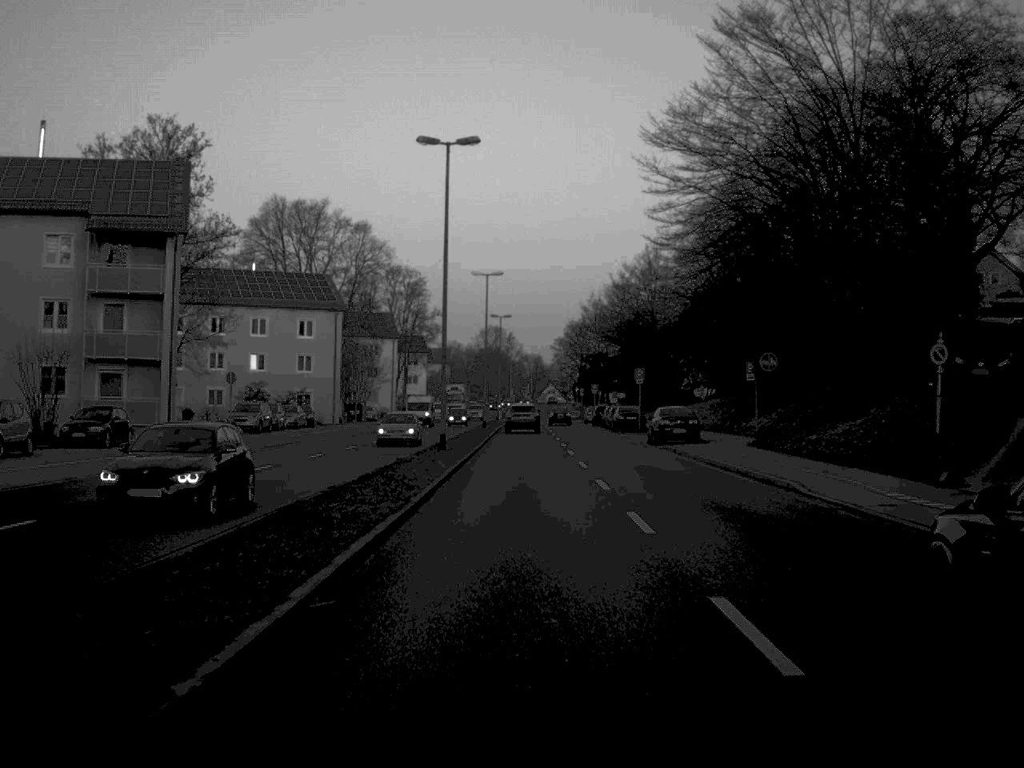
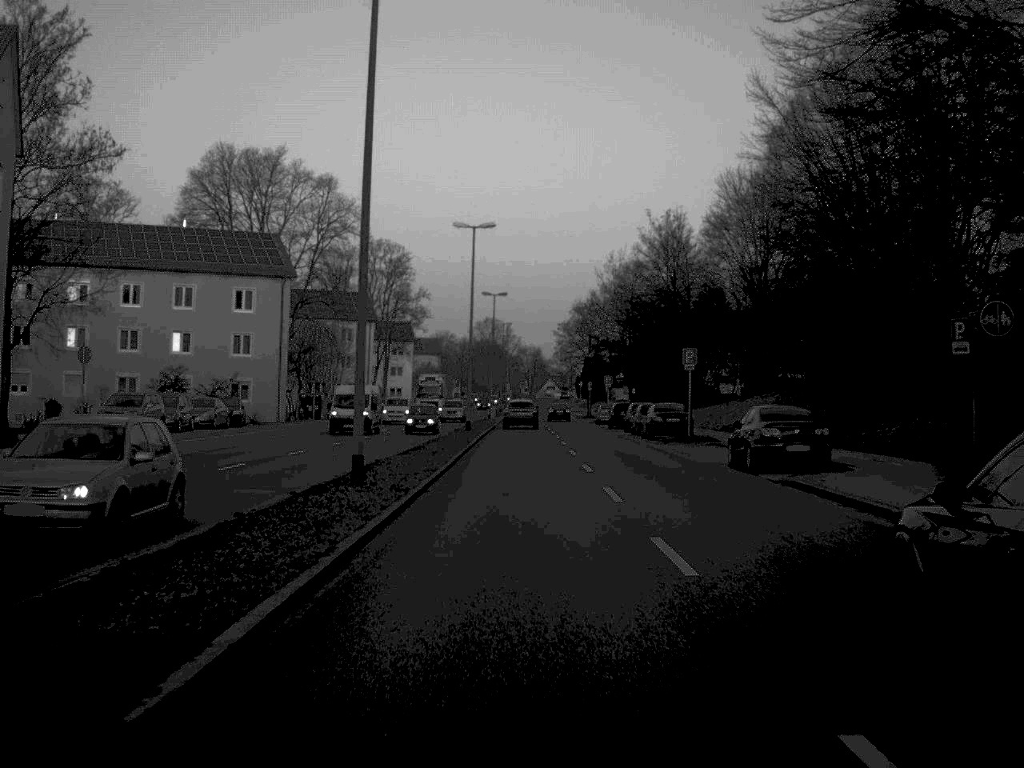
(0.0, +21.1) m; 0°
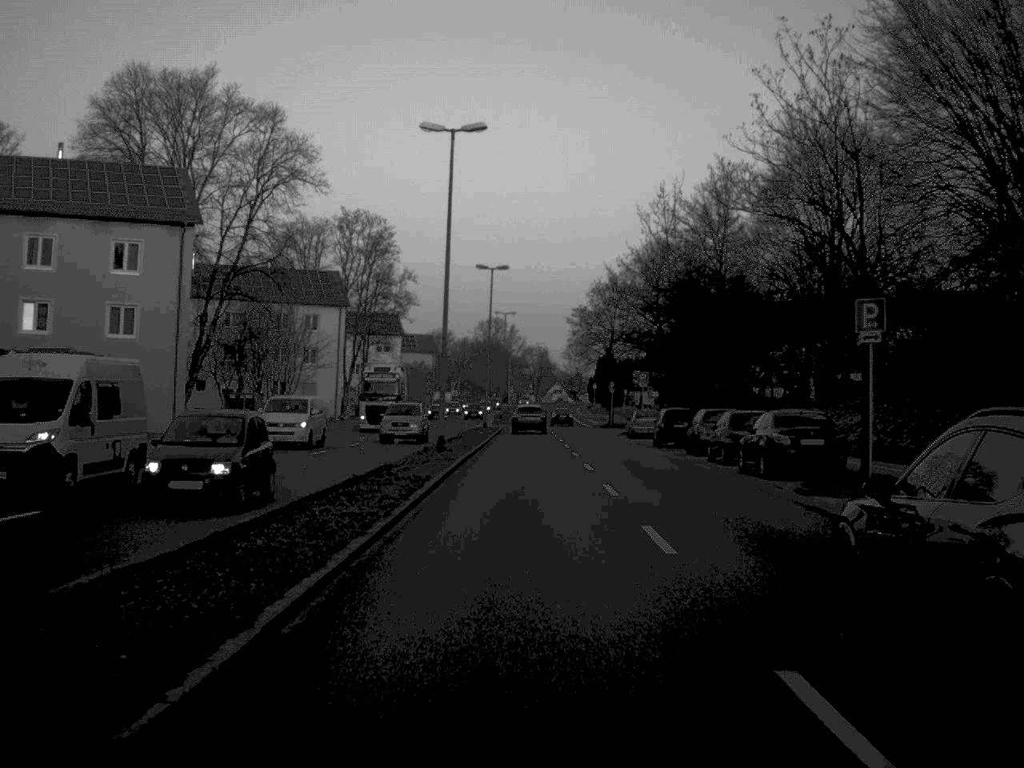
(0.0, +23.9) m; 0°
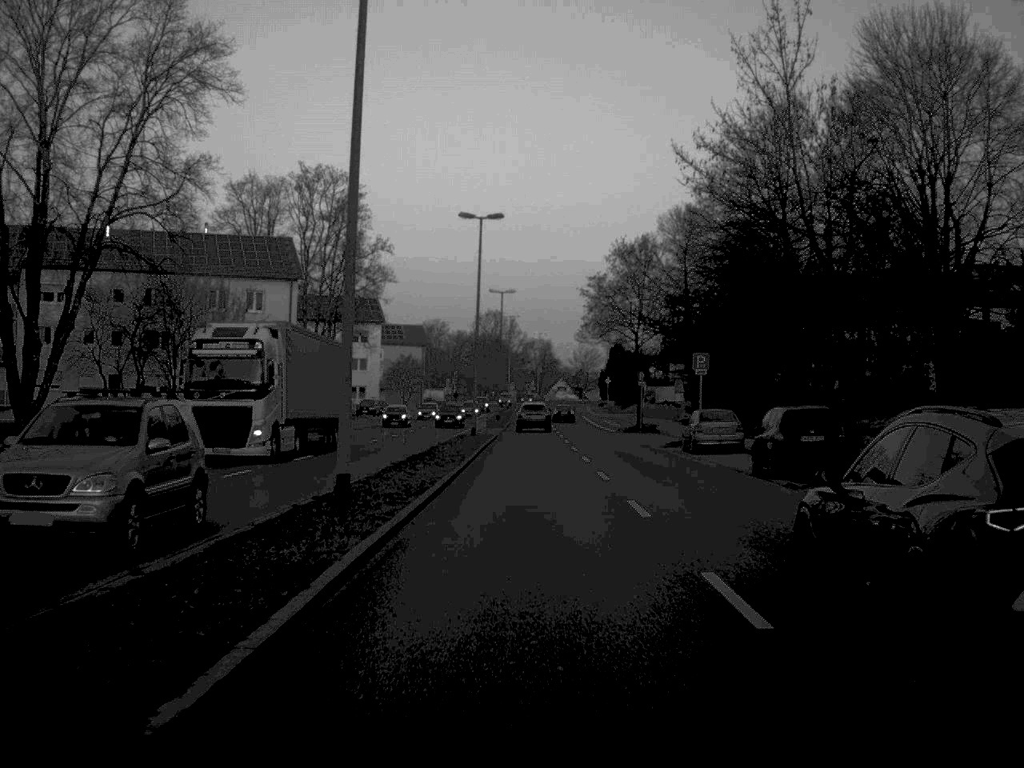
(0.0, +22.1) m; 0°
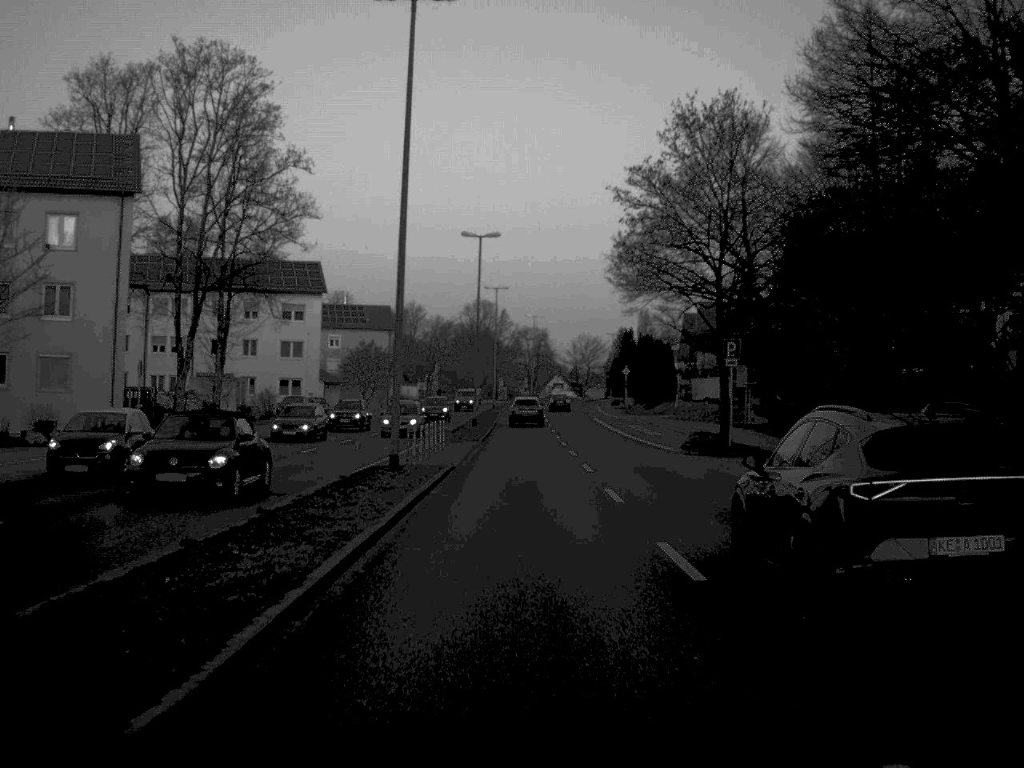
(+0.2, +33.3) m; 0°
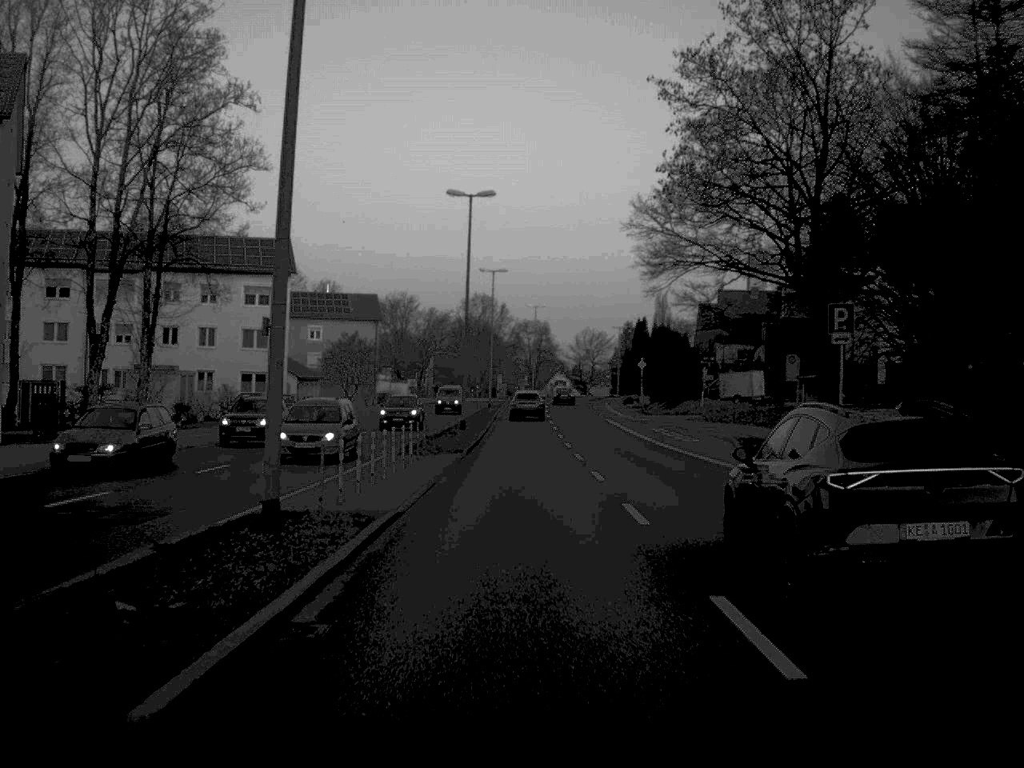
(0.0, +13.1) m; 0°
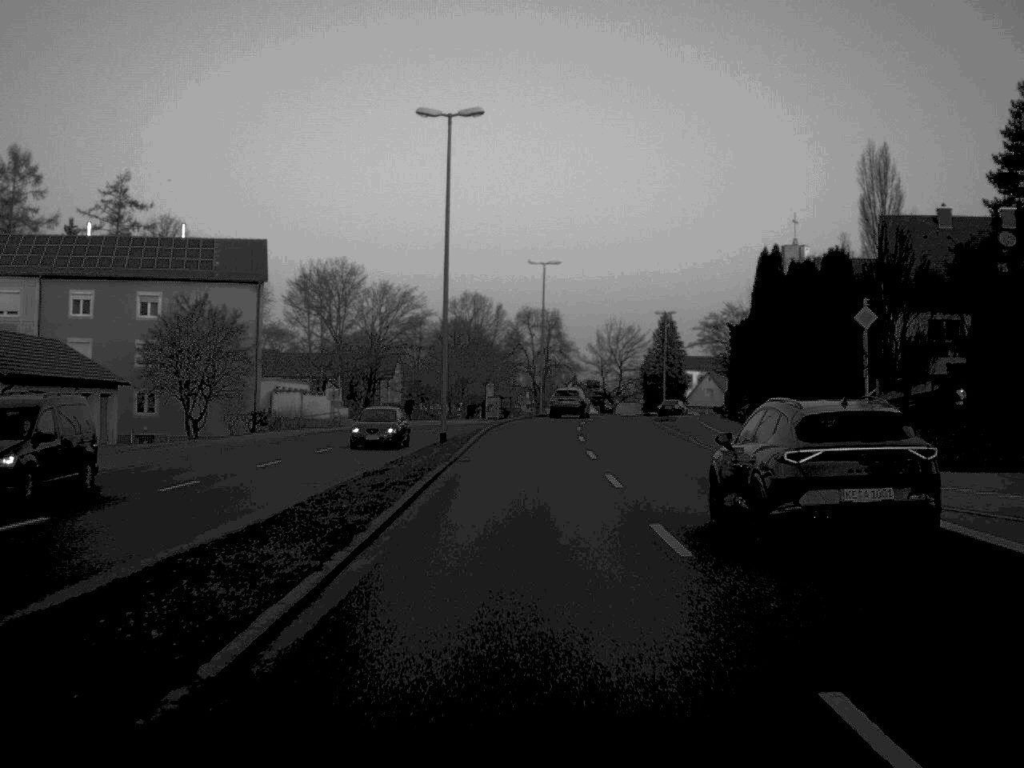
(-0.1, +57.1) m; 0°
